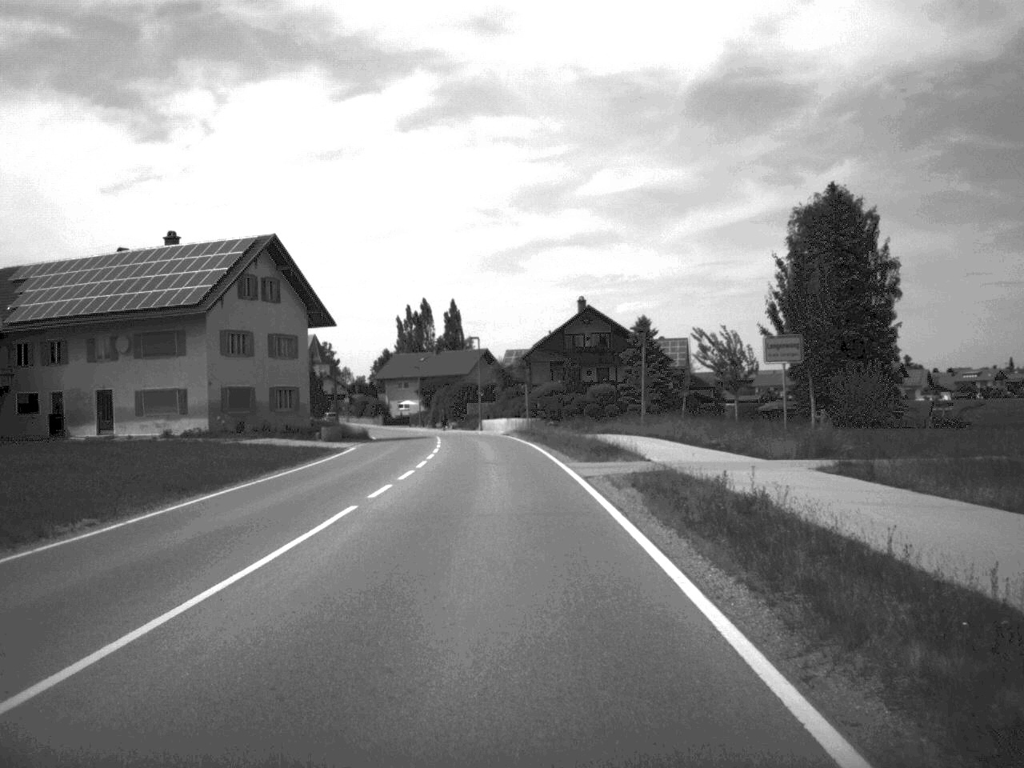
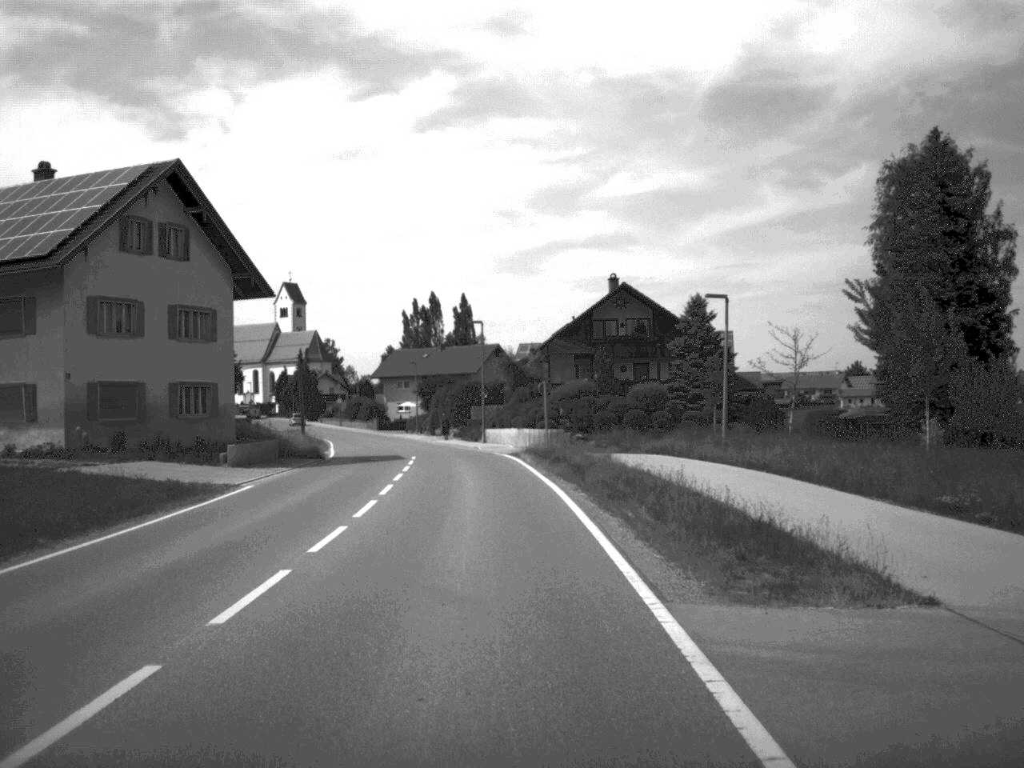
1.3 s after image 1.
(-0.1, +19.4) m; -1°
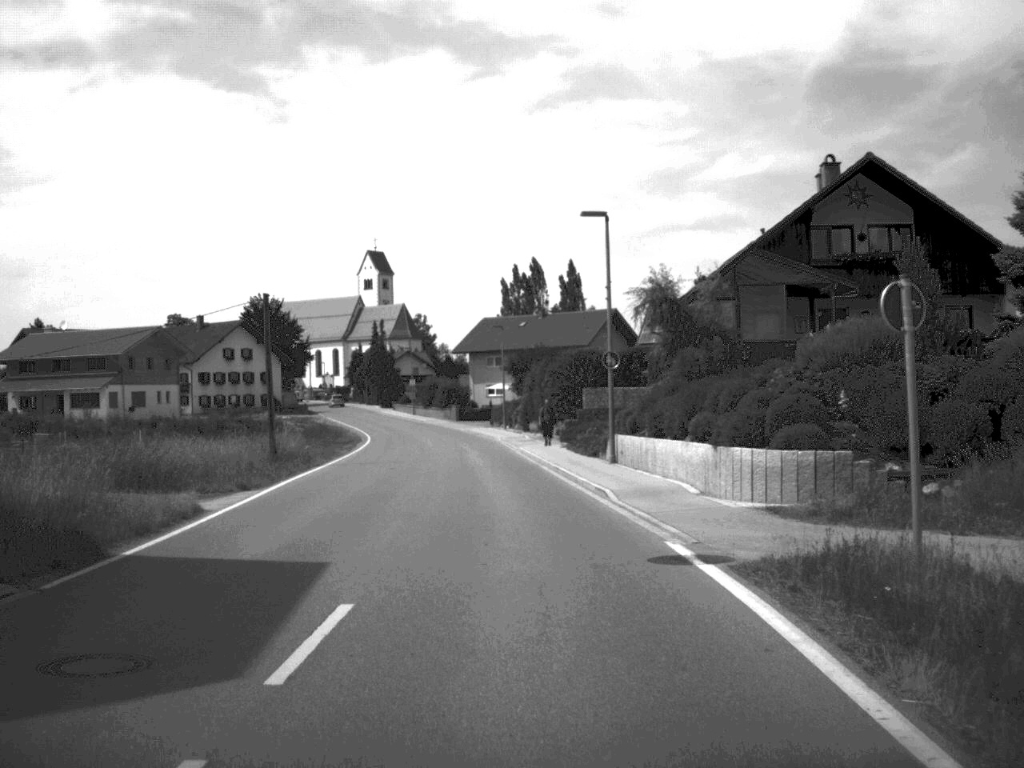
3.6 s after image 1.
(-1.5, +33.0) m; -5°
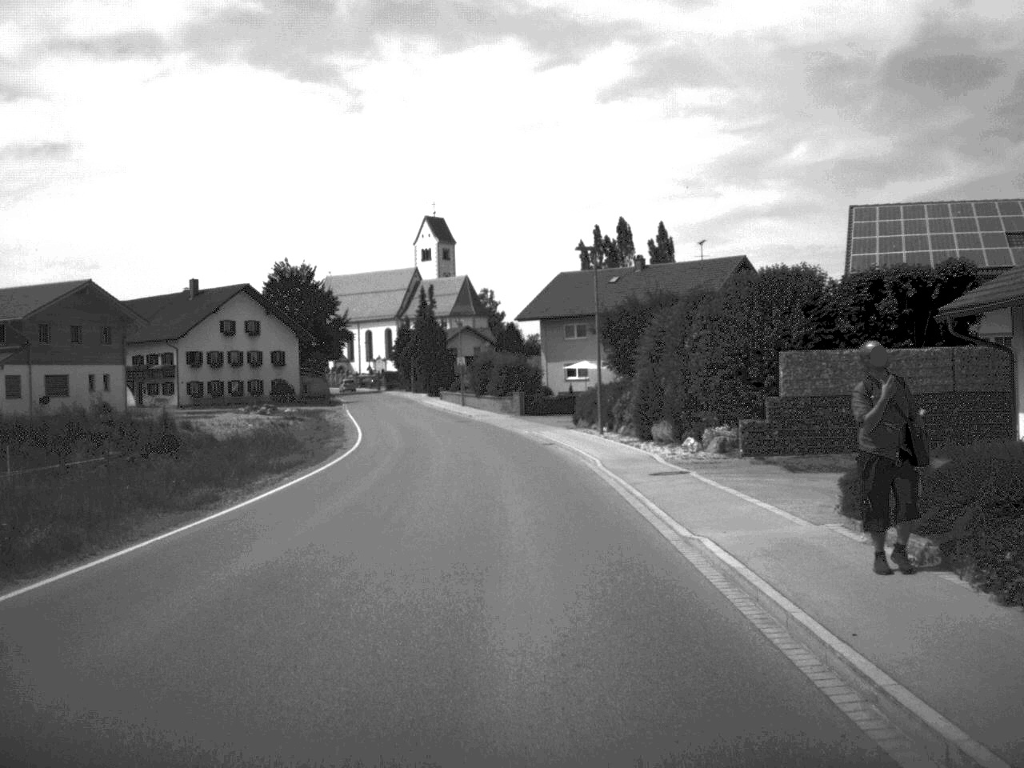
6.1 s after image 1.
(-1.1, +33.4) m; -3°
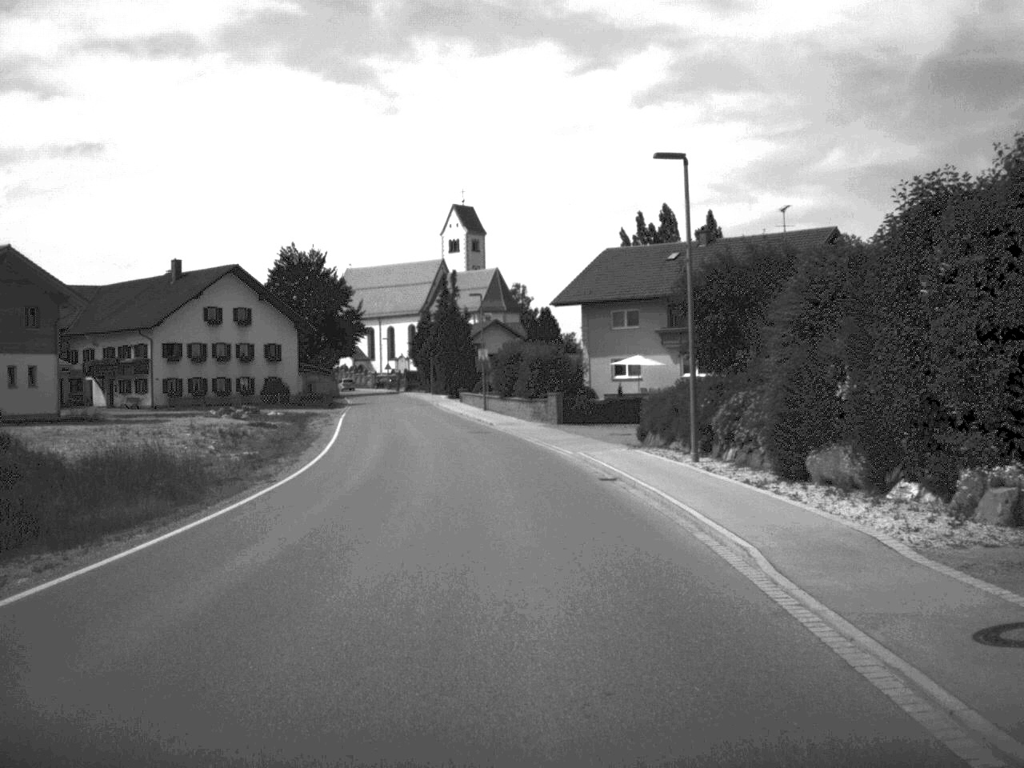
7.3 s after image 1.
(-0.2, +16.4) m; -2°
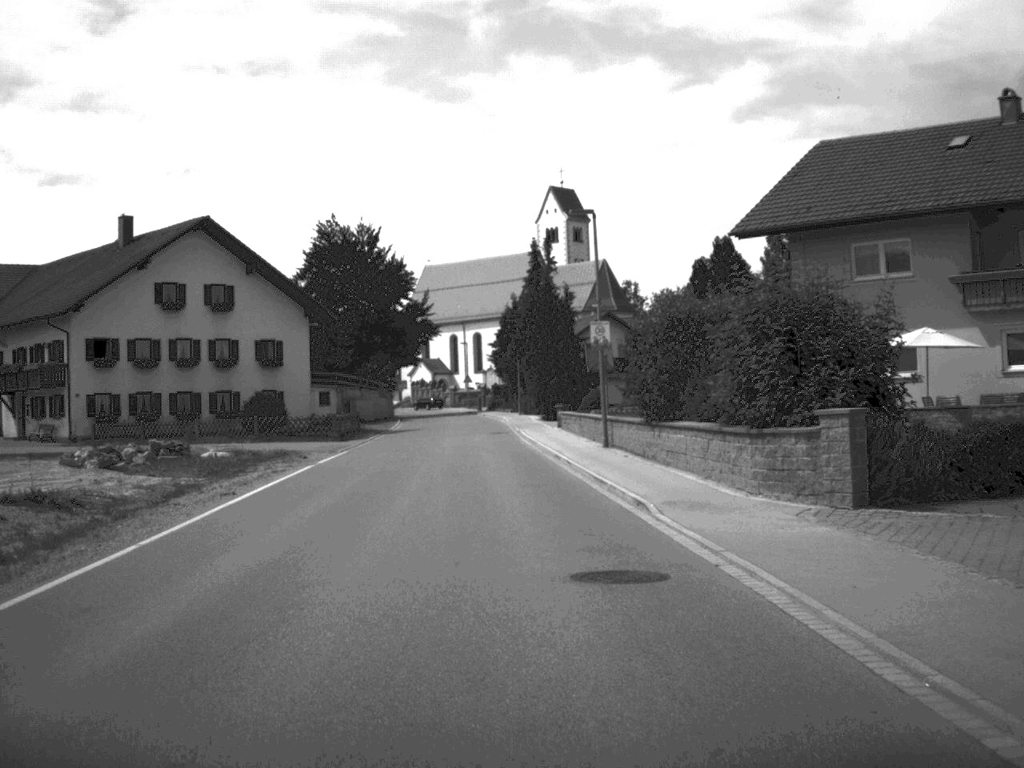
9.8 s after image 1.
(-1.4, +34.4) m; -5°
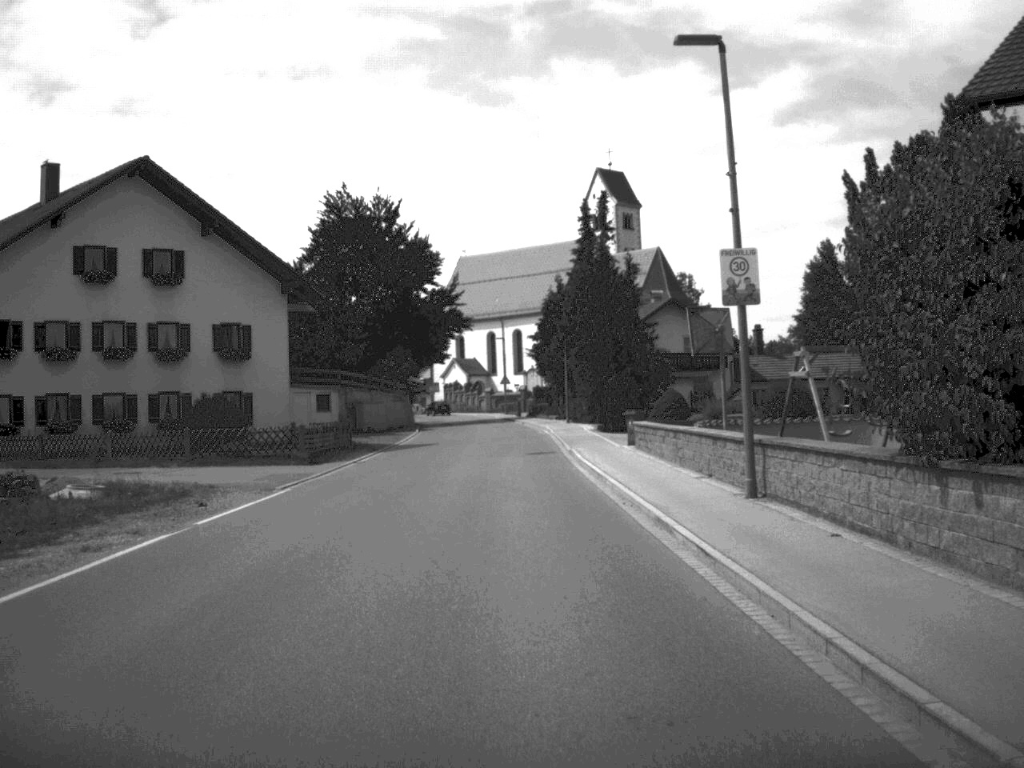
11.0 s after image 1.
(-0.3, +16.3) m; -2°
